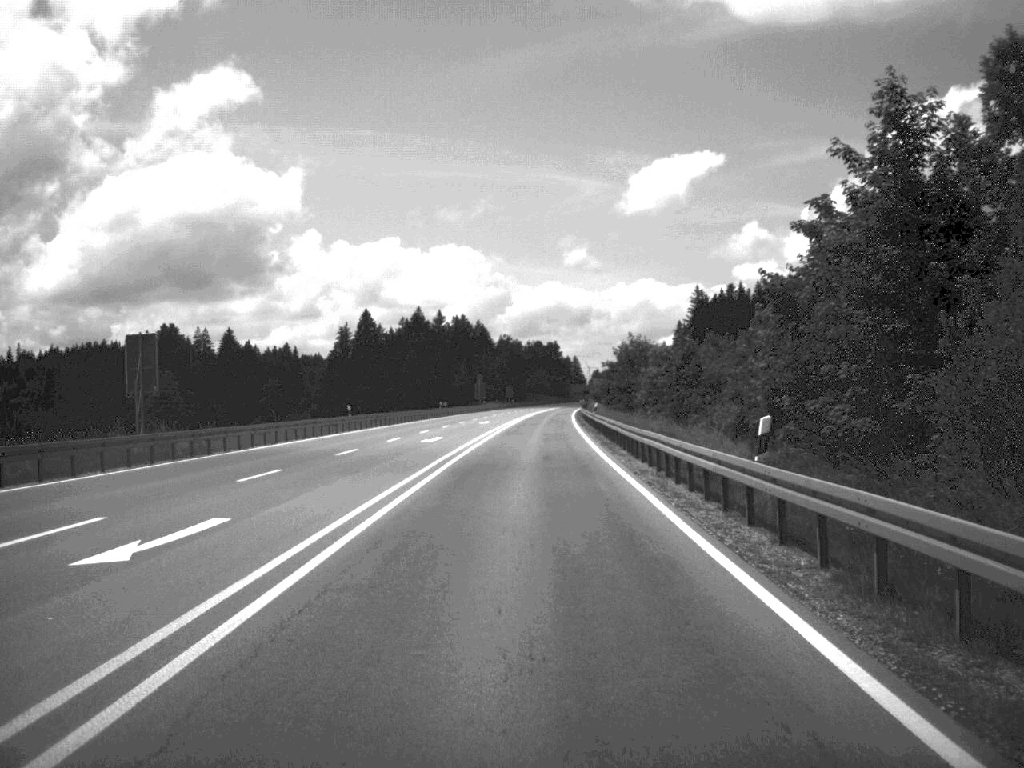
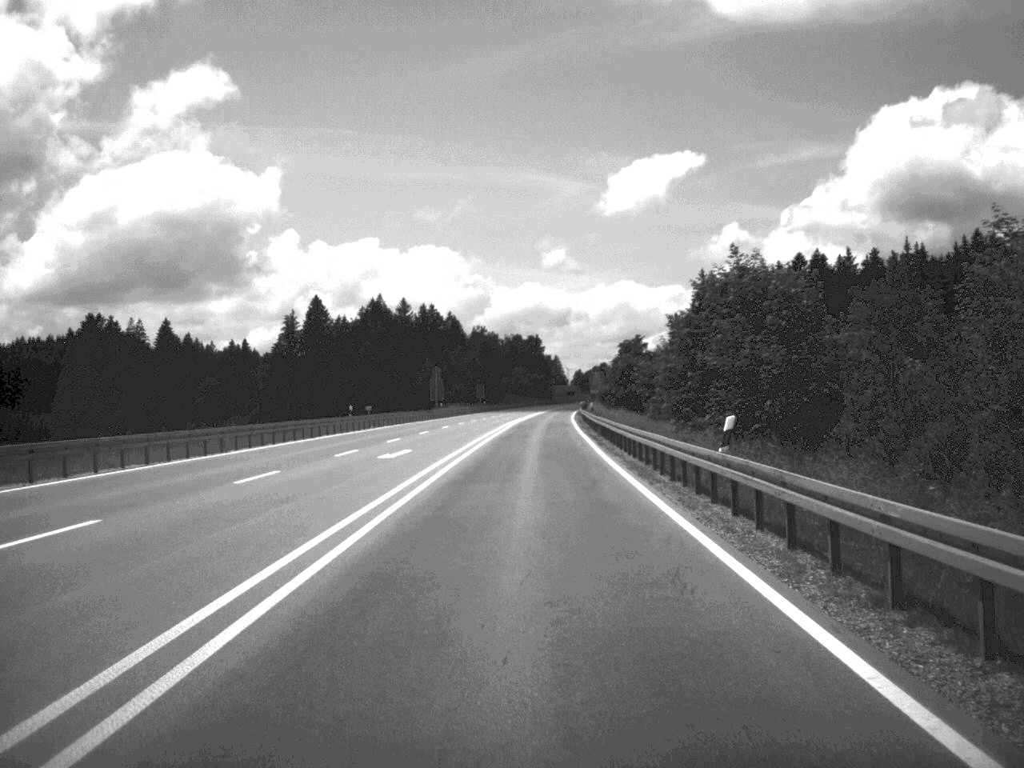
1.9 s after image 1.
(+0.3, +47.8) m; +1°
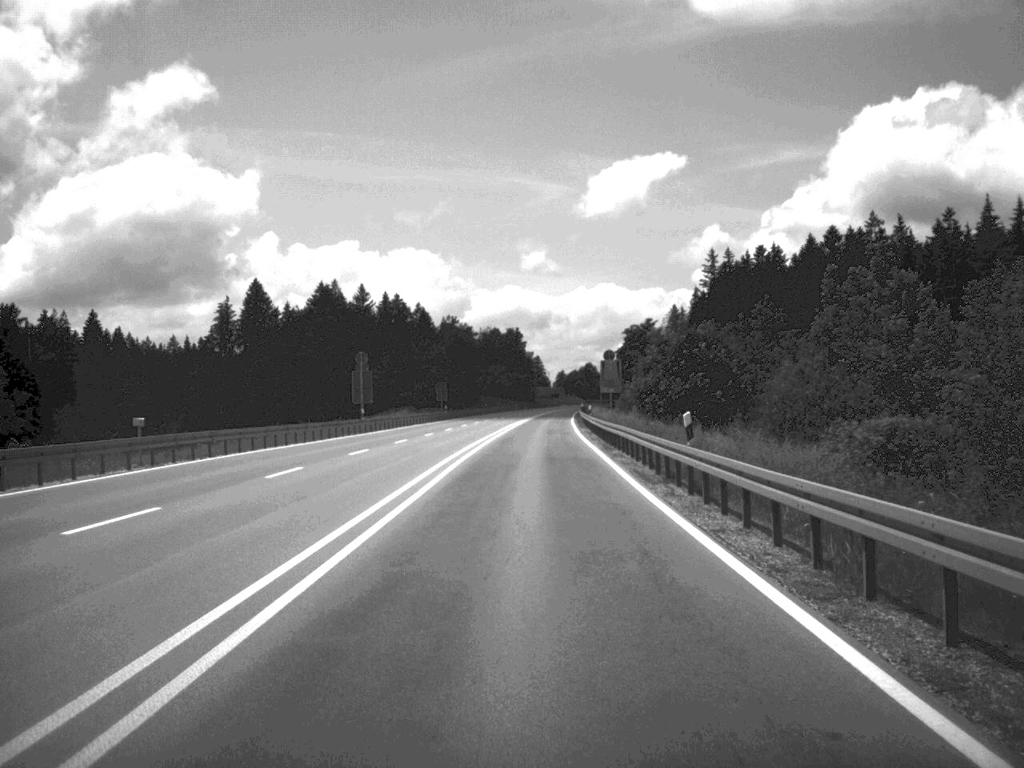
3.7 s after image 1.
(+0.3, +44.8) m; +1°
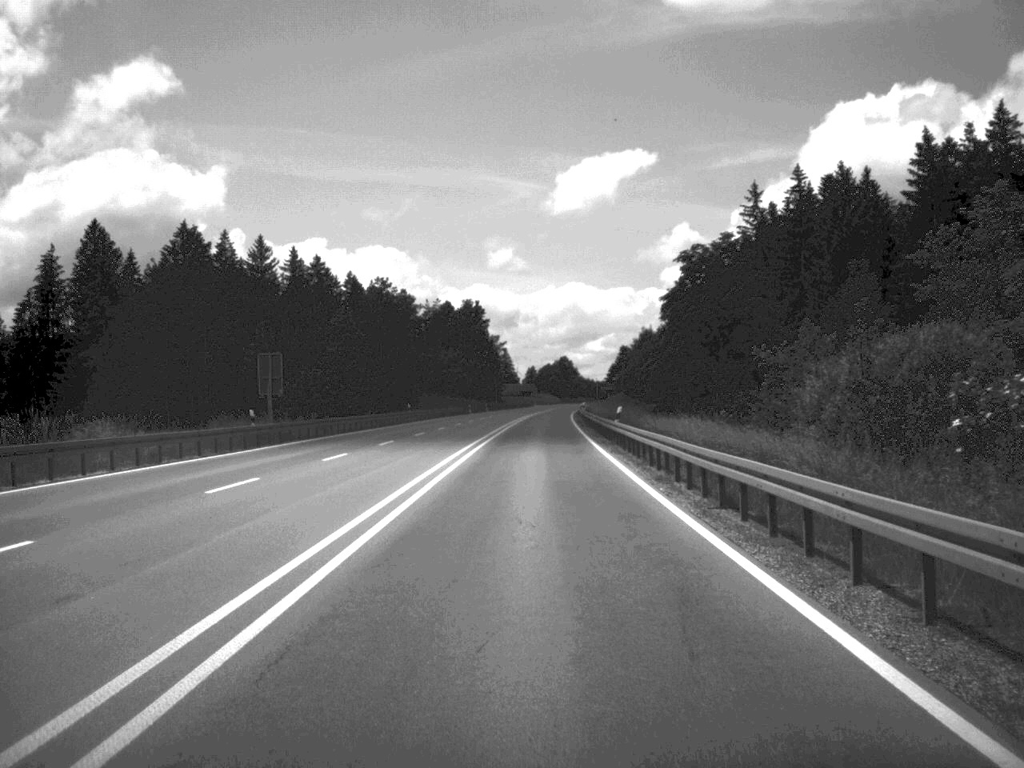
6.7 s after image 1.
(+0.7, +76.3) m; +1°
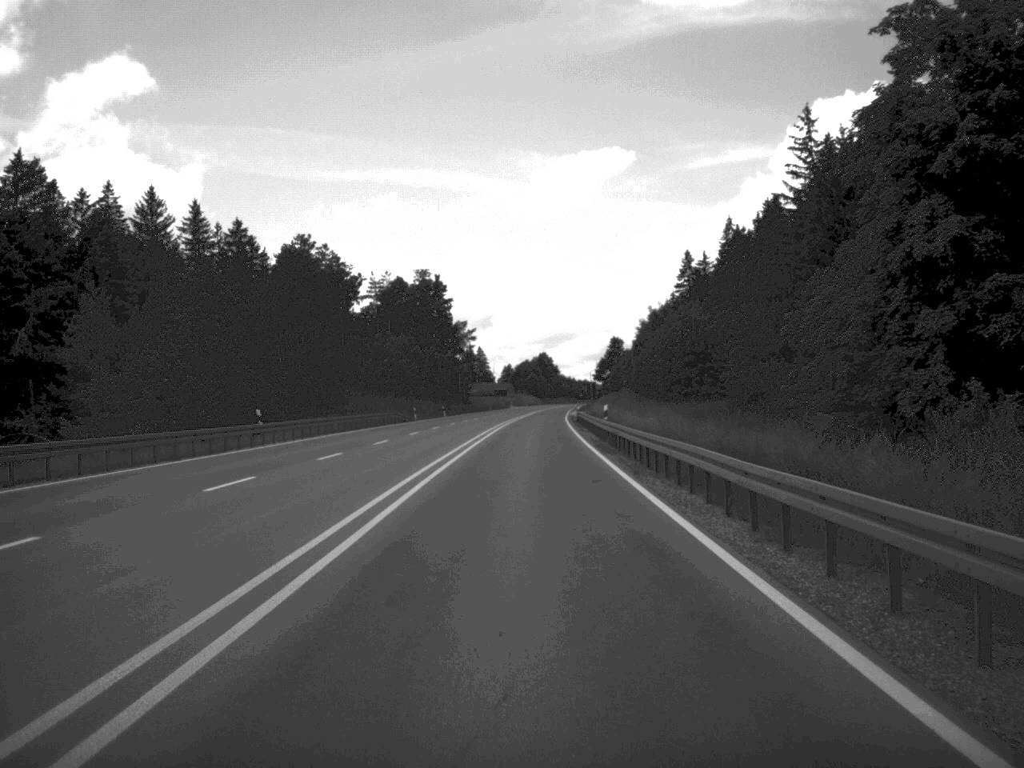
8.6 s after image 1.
(+0.4, +46.8) m; +1°
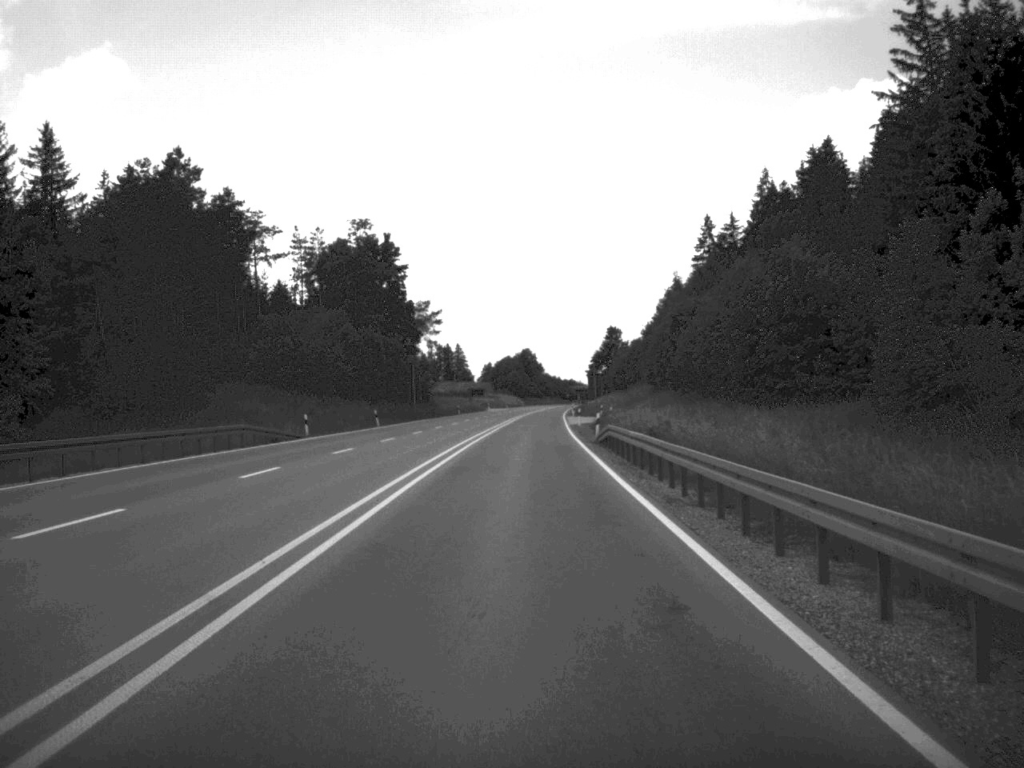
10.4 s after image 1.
(+0.2, +43.9) m; +1°
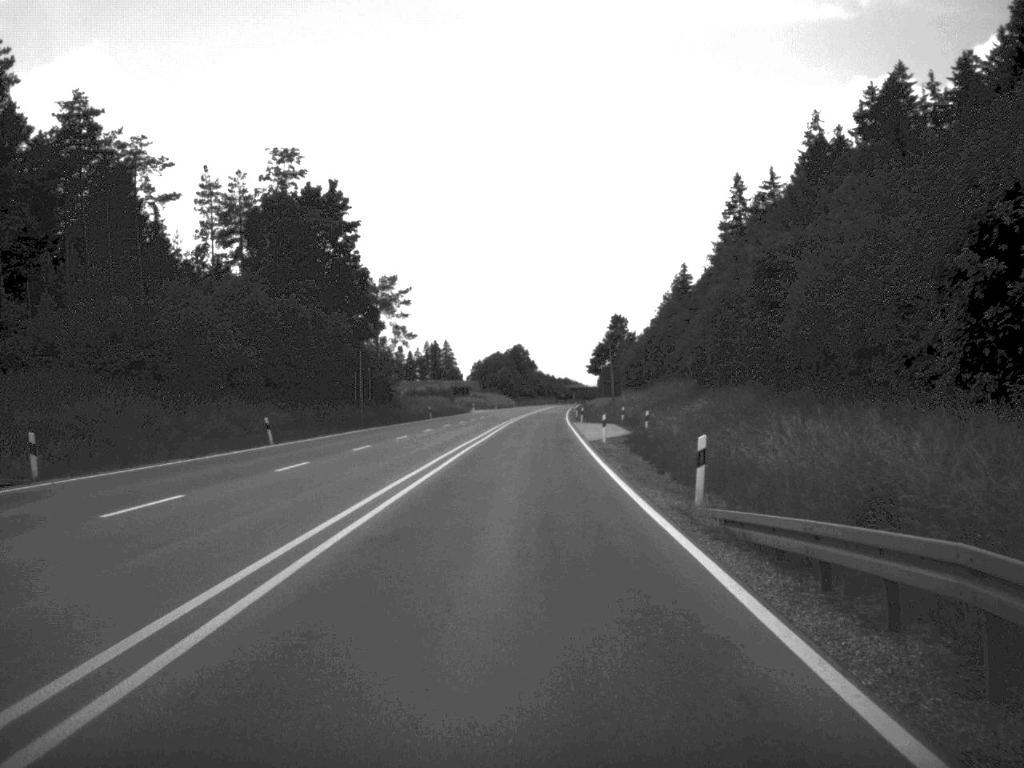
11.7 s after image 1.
(+0.1, +32.1) m; 0°
